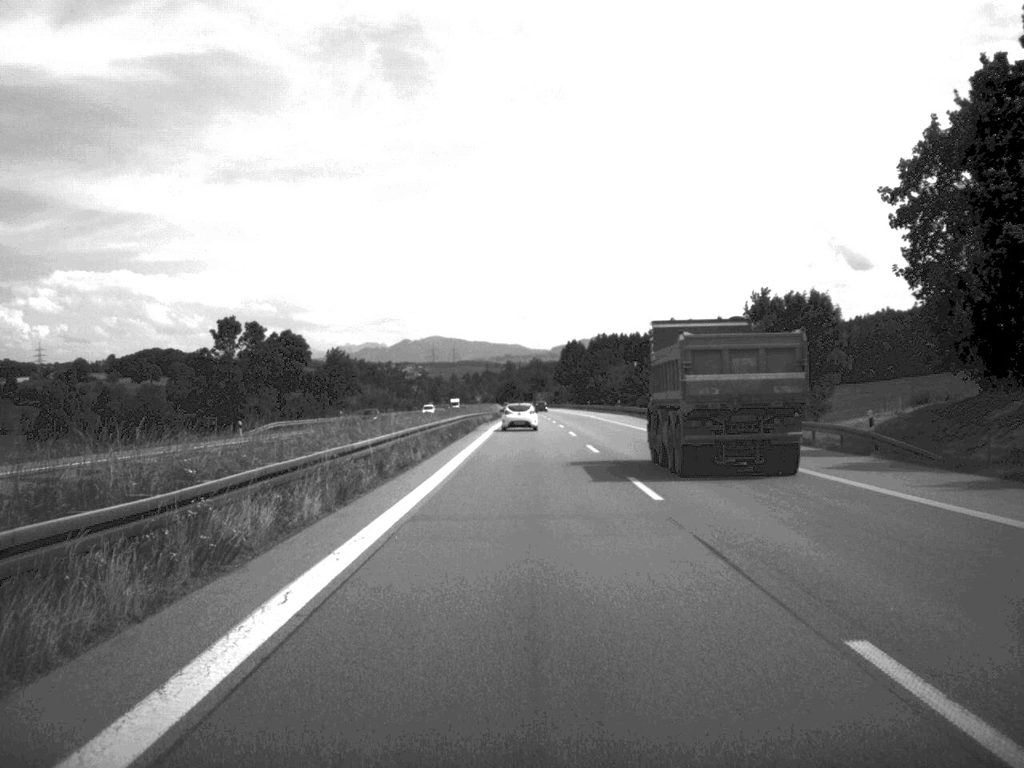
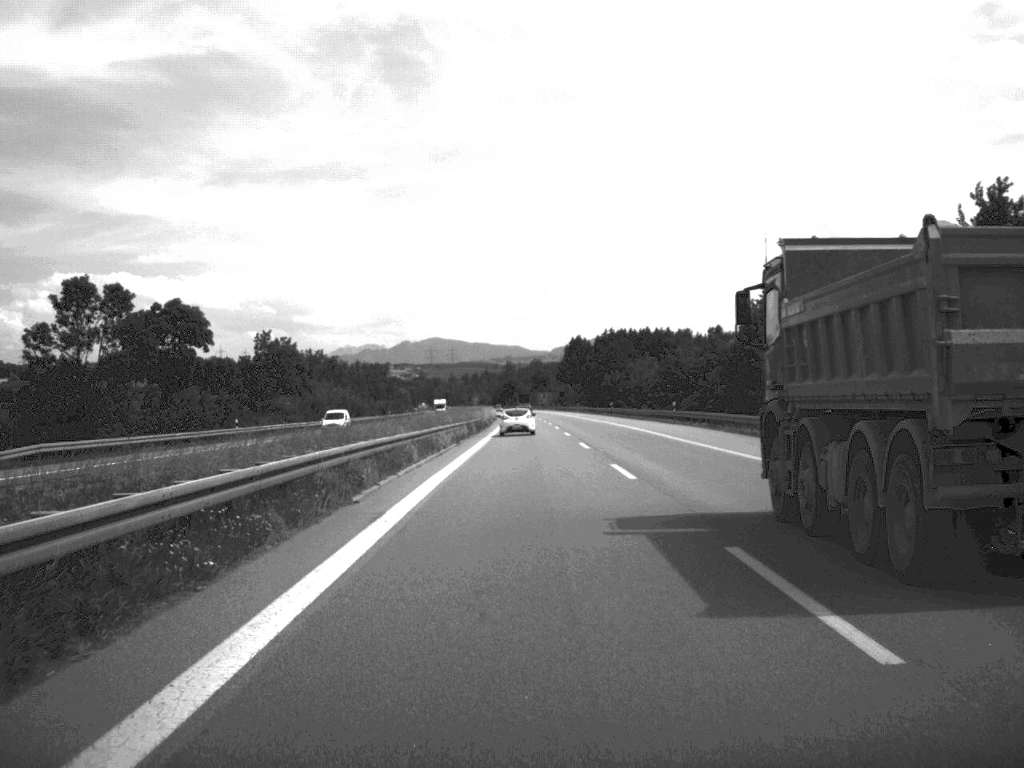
(0.0, +47.9) m; 0°
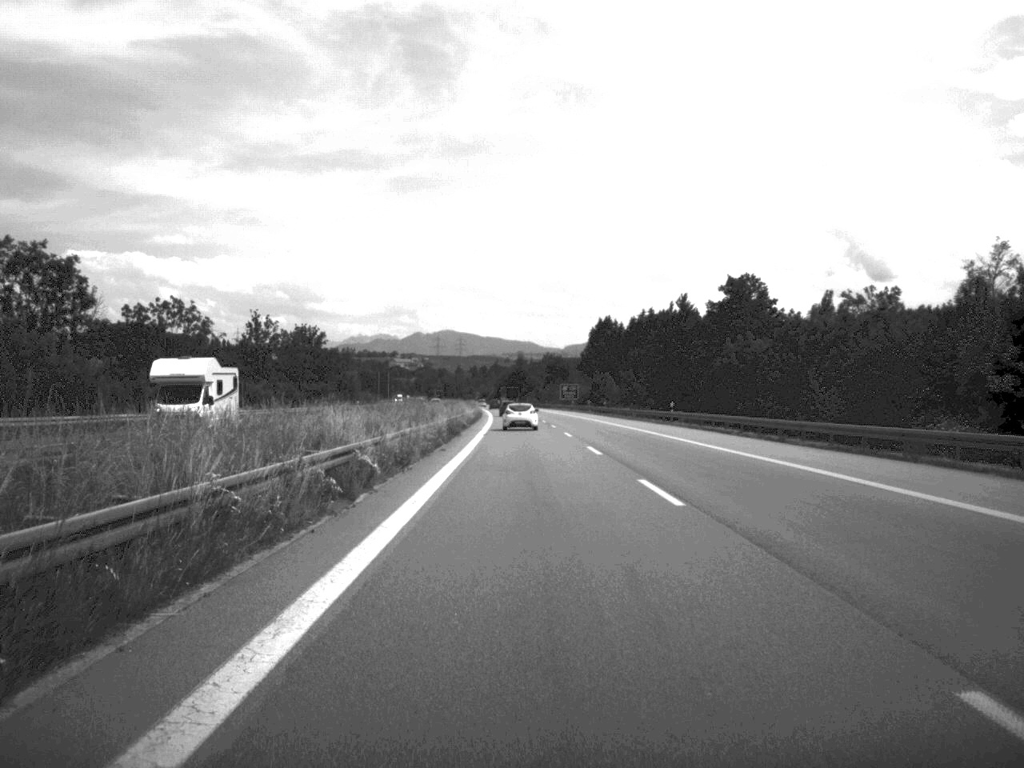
(-0.6, +112.9) m; -1°
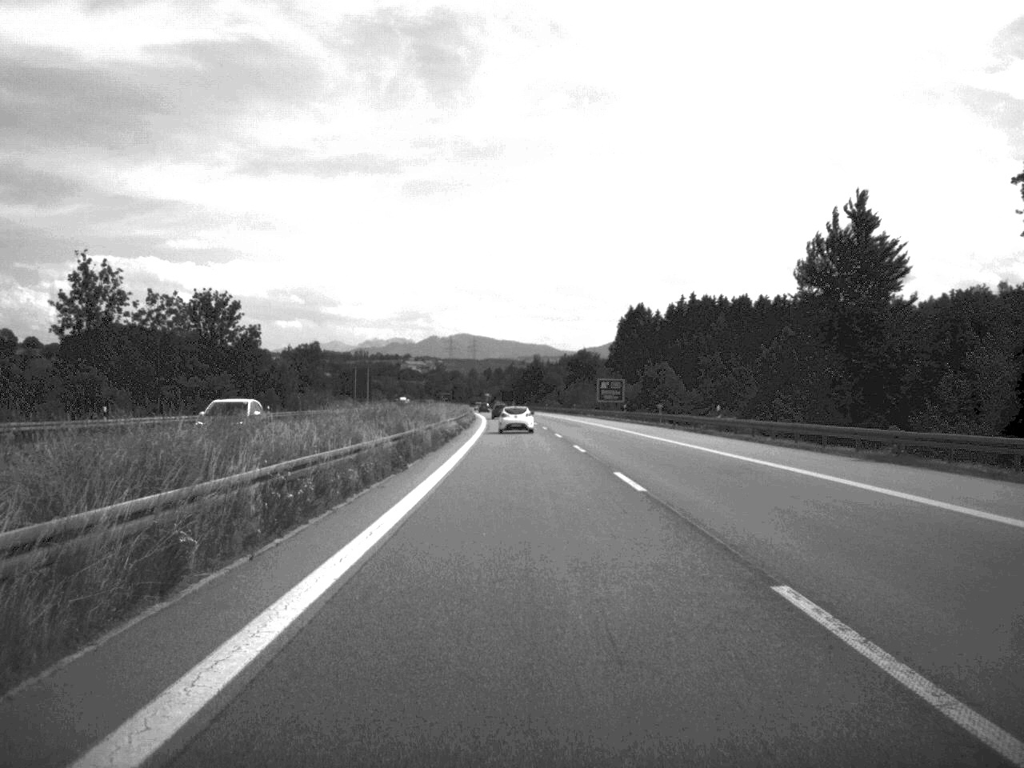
(-0.4, +67.1) m; -1°
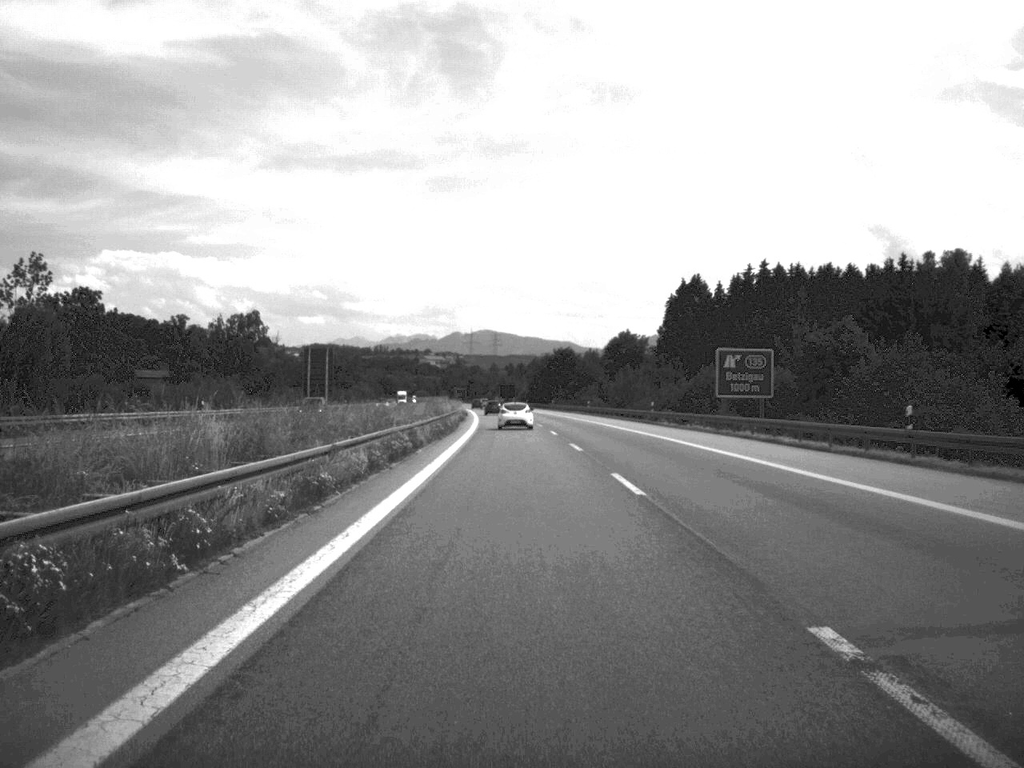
(-0.7, +72.6) m; -1°
